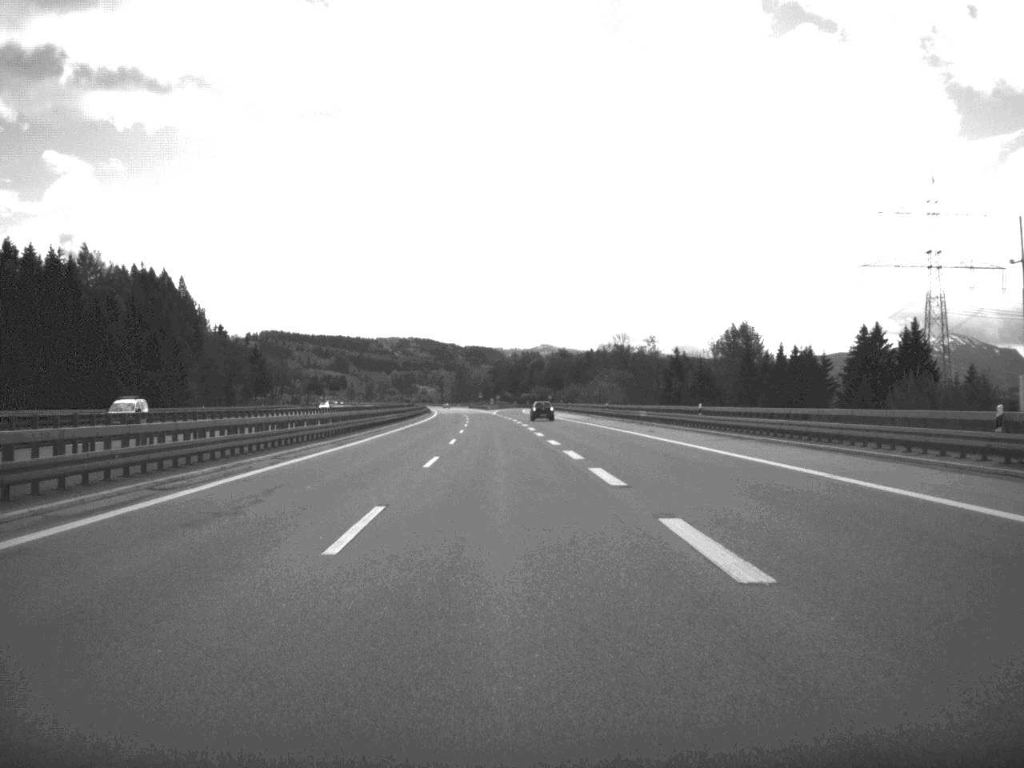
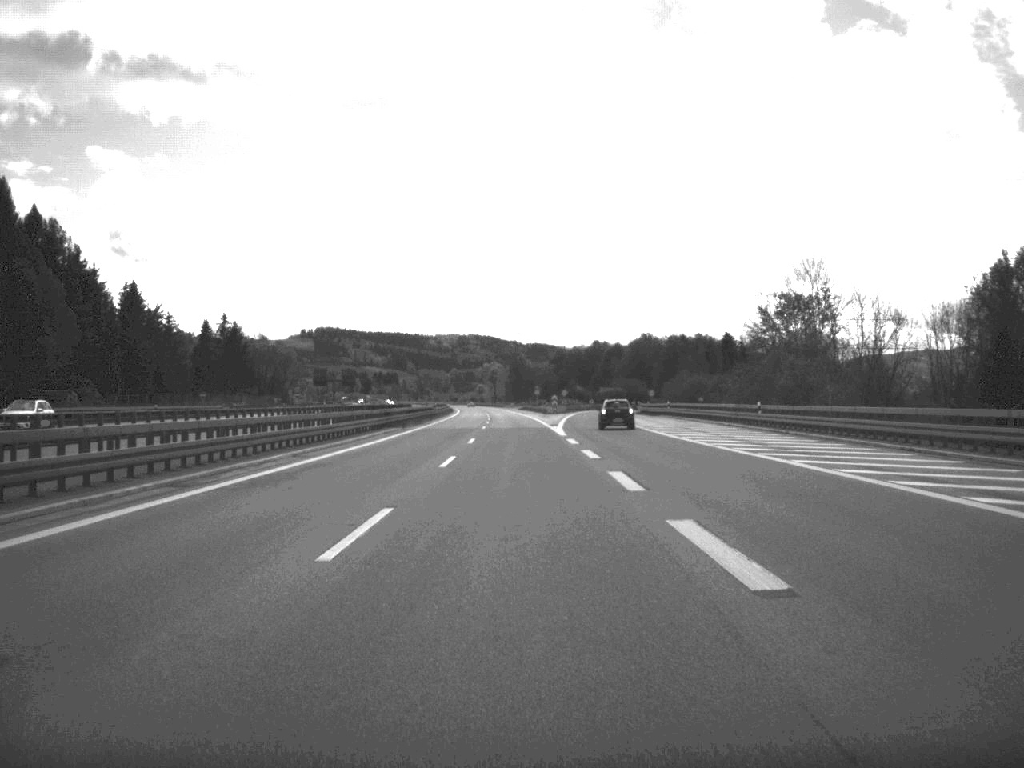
(-3.0, +106.2) m; -3°
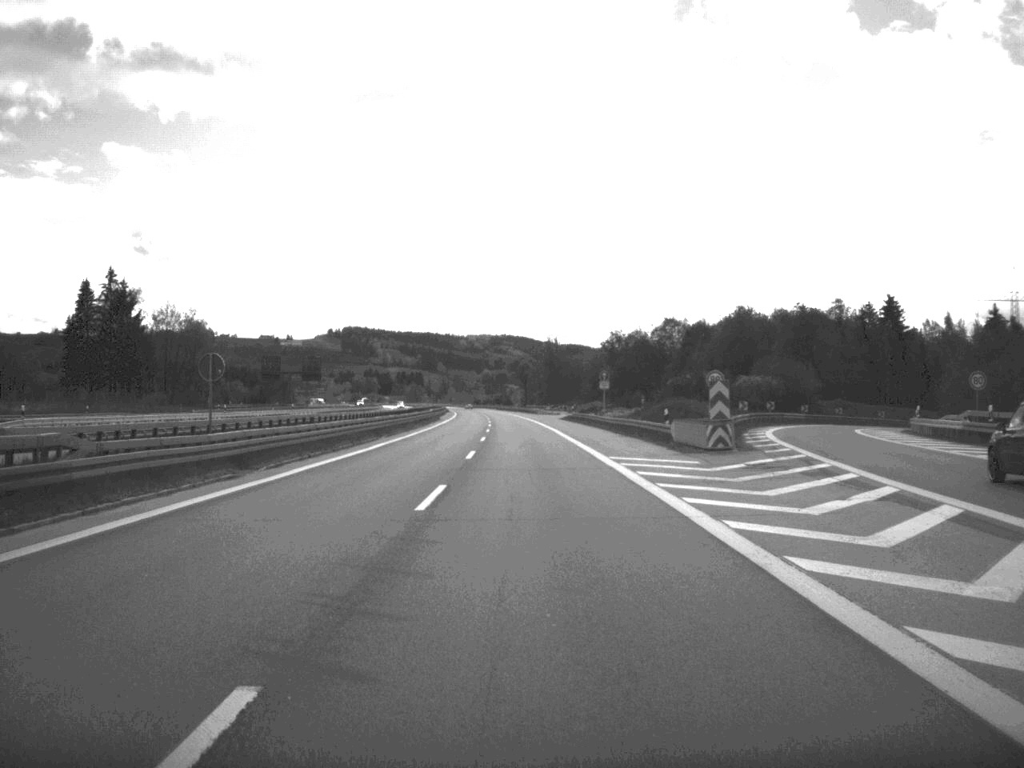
(-1.7, +106.7) m; -2°
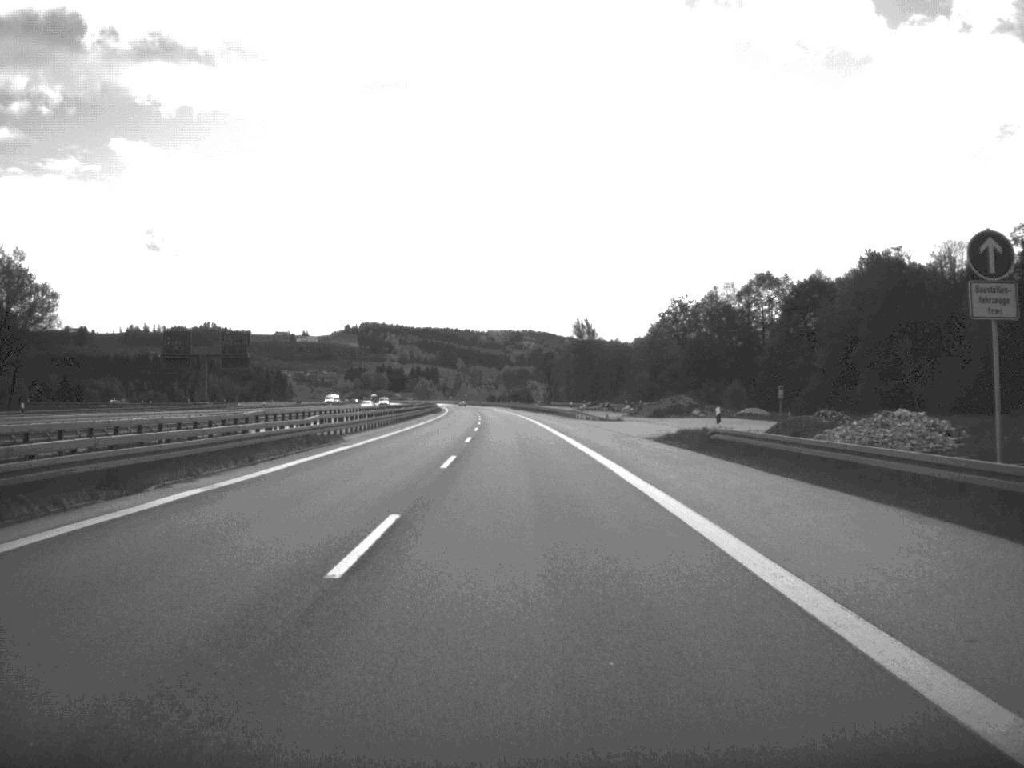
(-0.7, +78.0) m; -1°
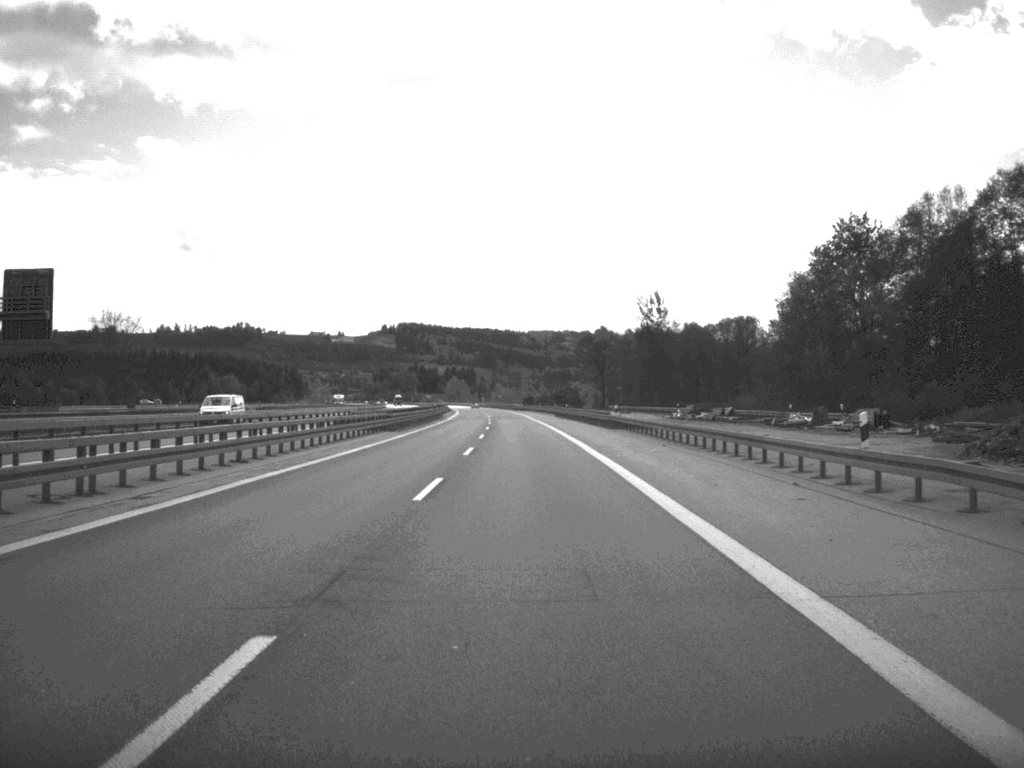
(-1.3, +79.8) m; -2°
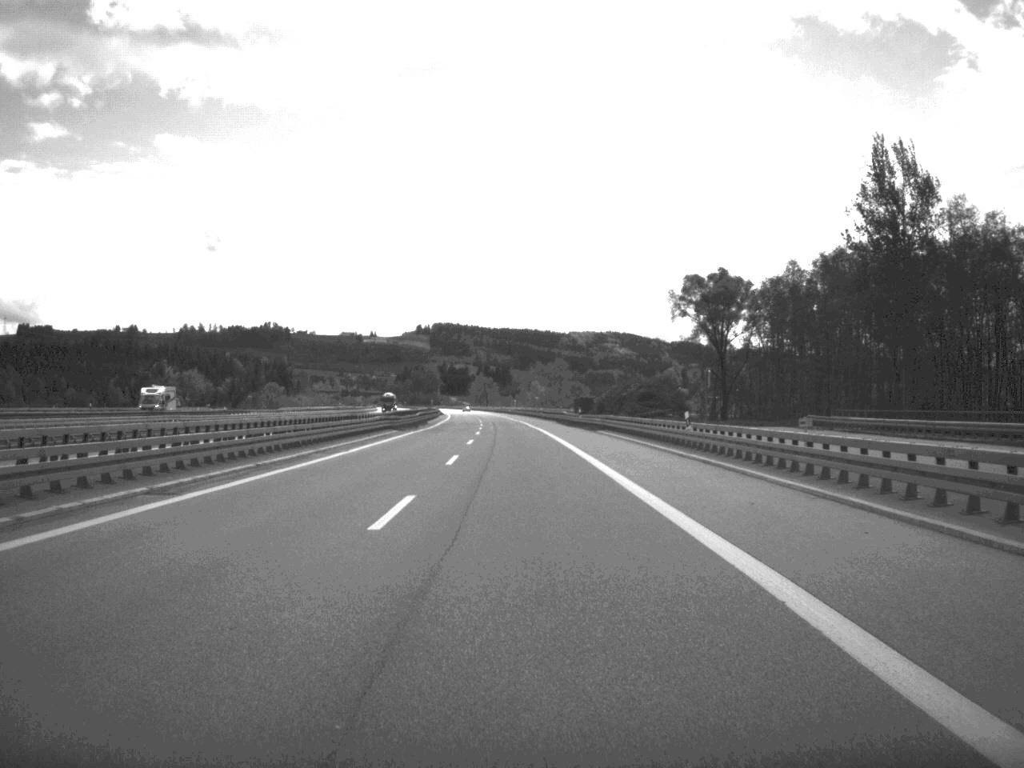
(-2.2, +130.8) m; -2°
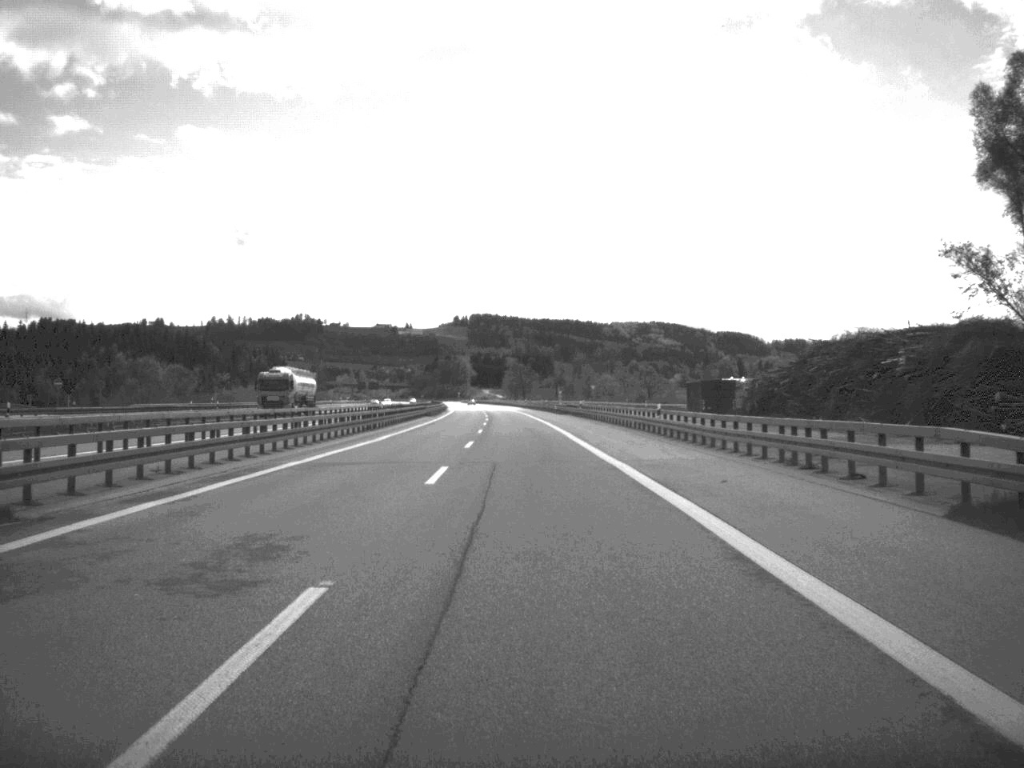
(-1.9, +99.5) m; -2°
